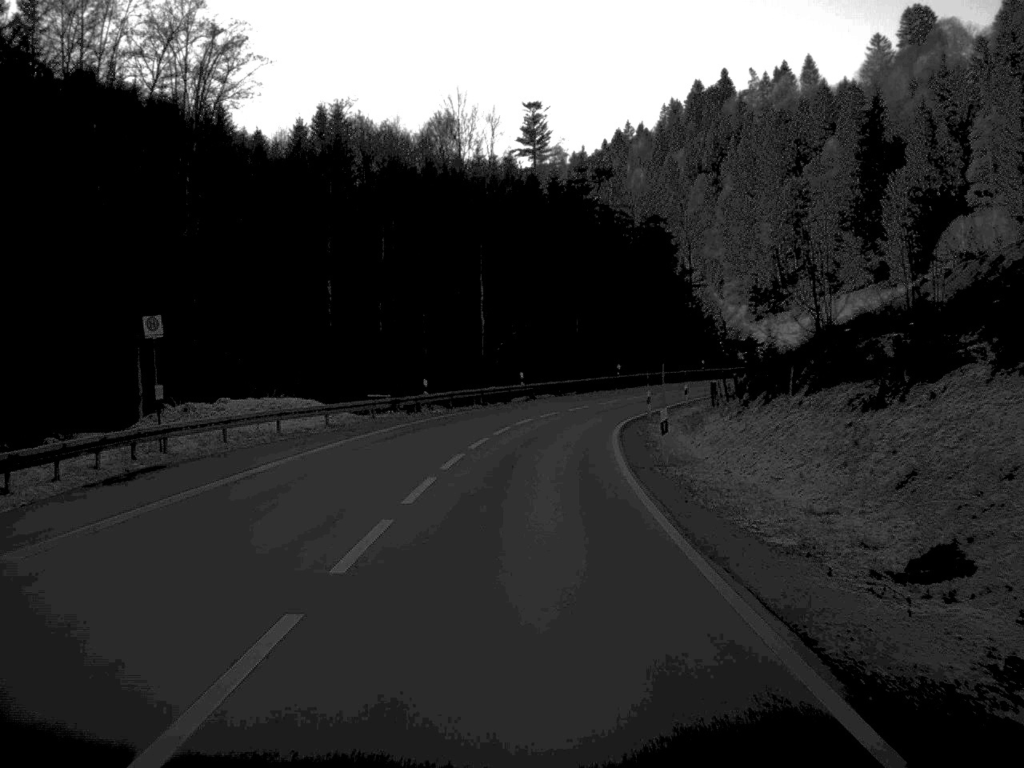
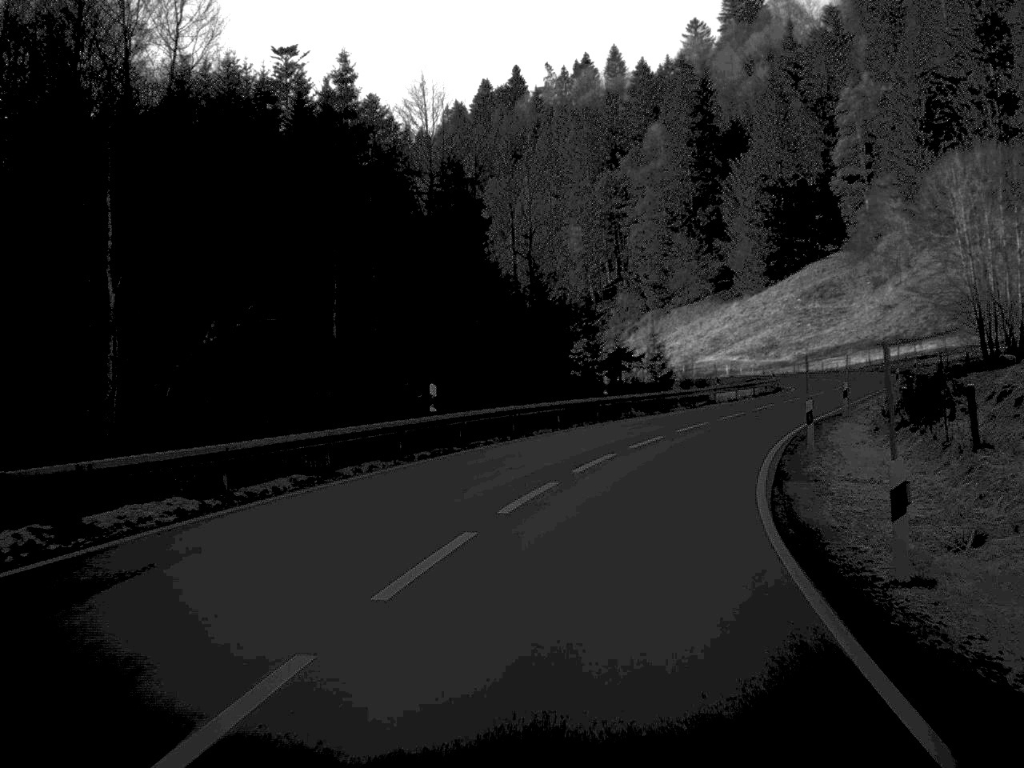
(+2.6, +48.4) m; +10°
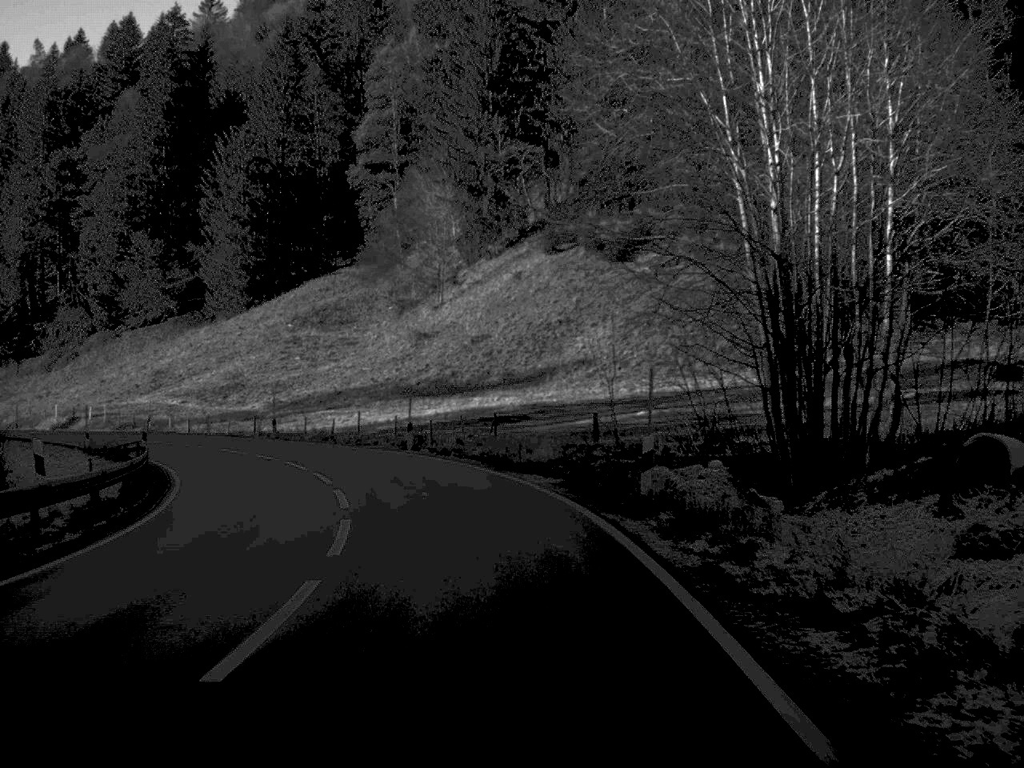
(+13.1, +53.0) m; +21°
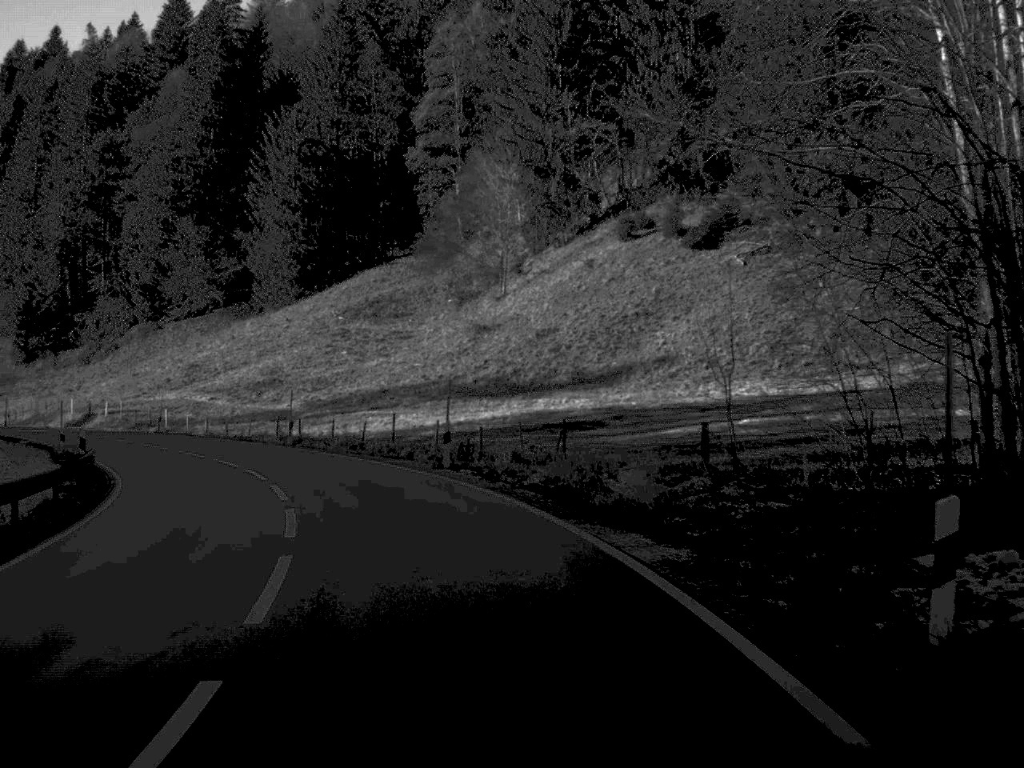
(-0.2, +10.1) m; -3°
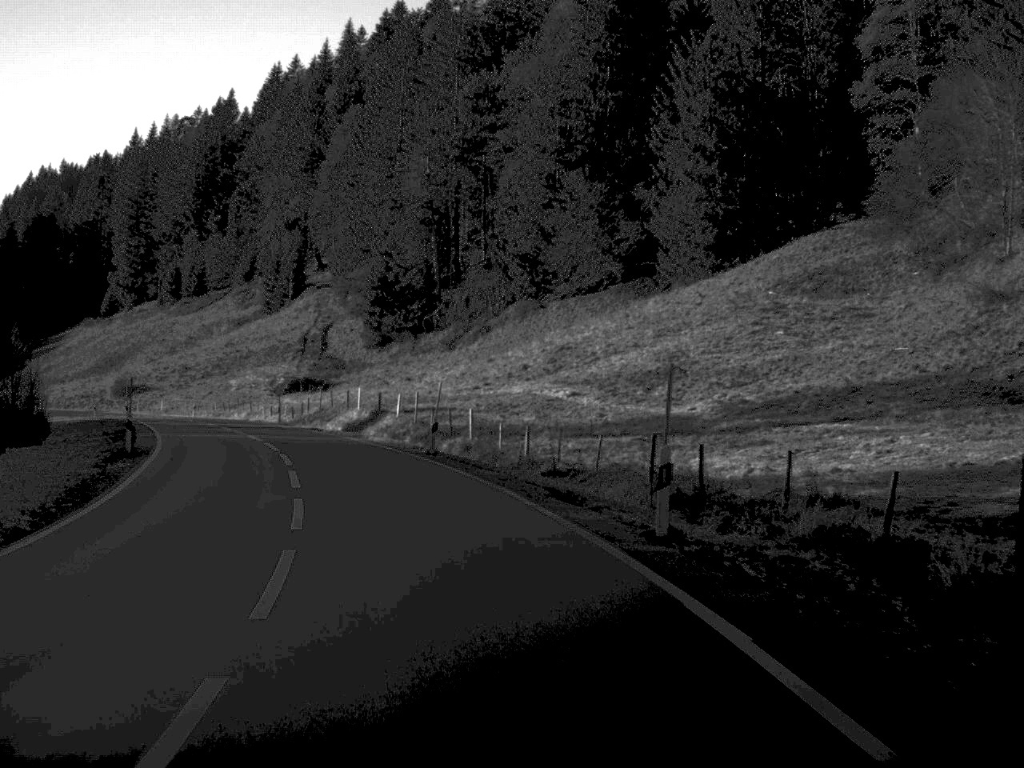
(-4.7, +29.8) m; -19°
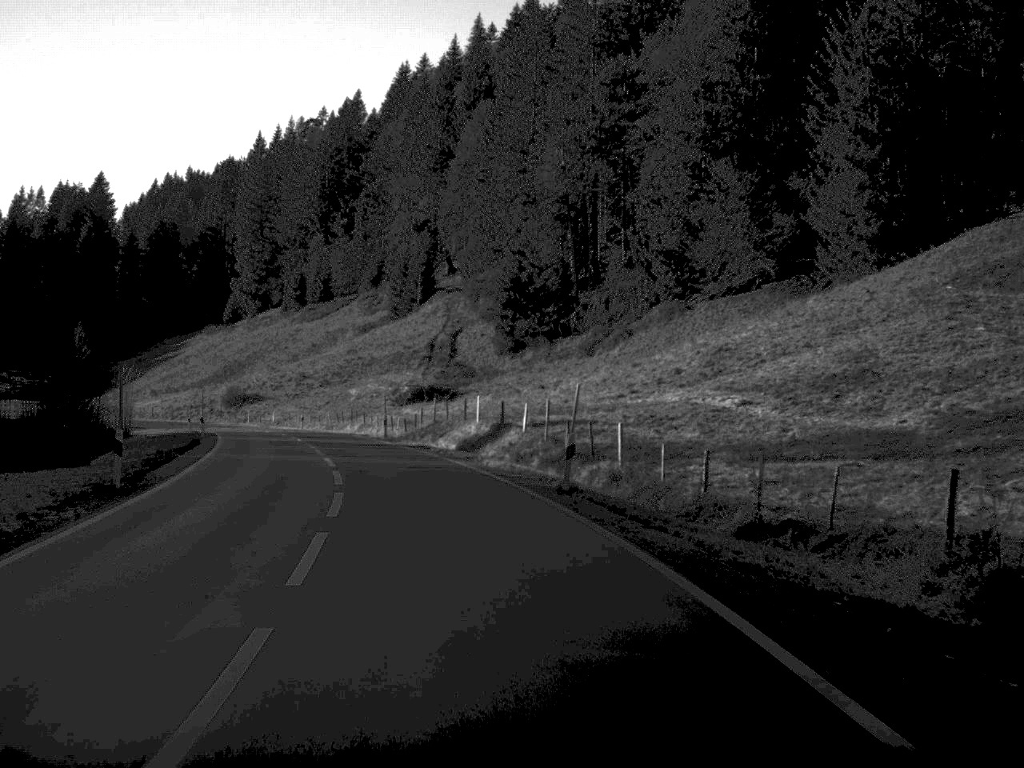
(-0.6, +10.5) m; -6°
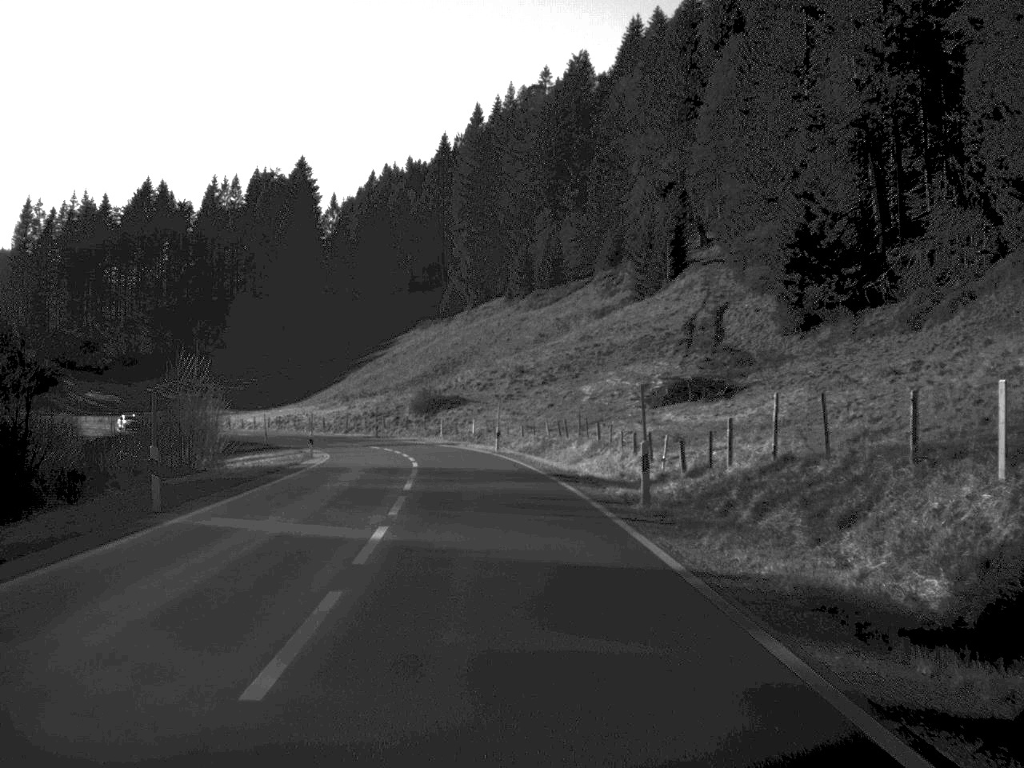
(-3.6, +33.7) m; -11°
